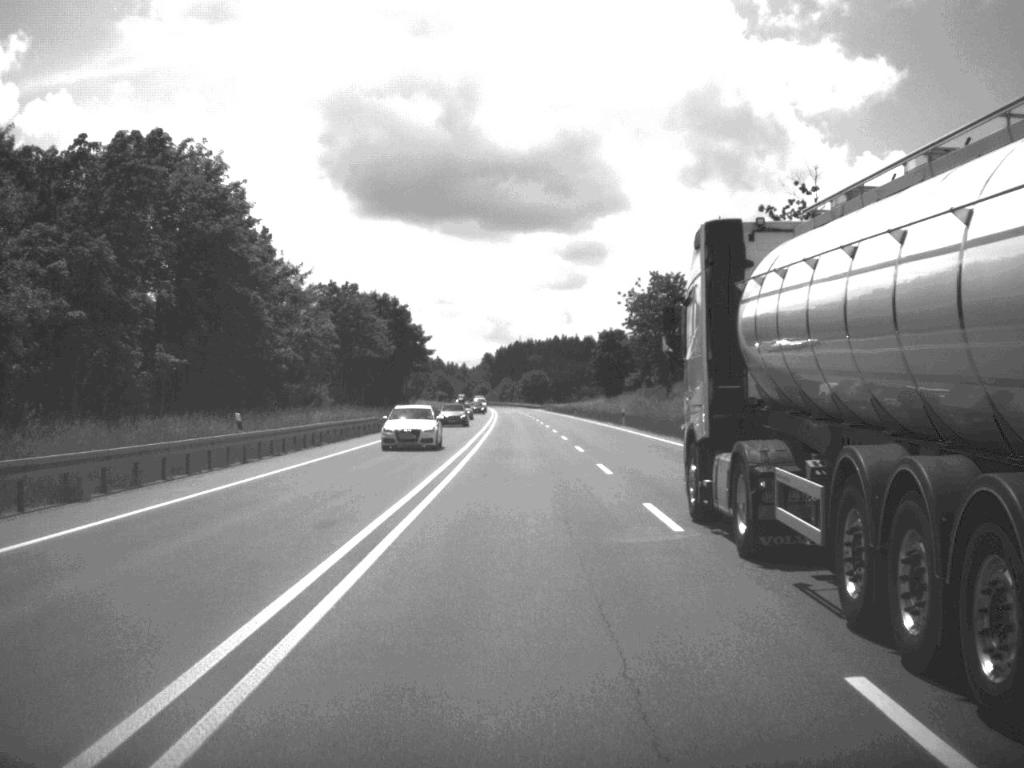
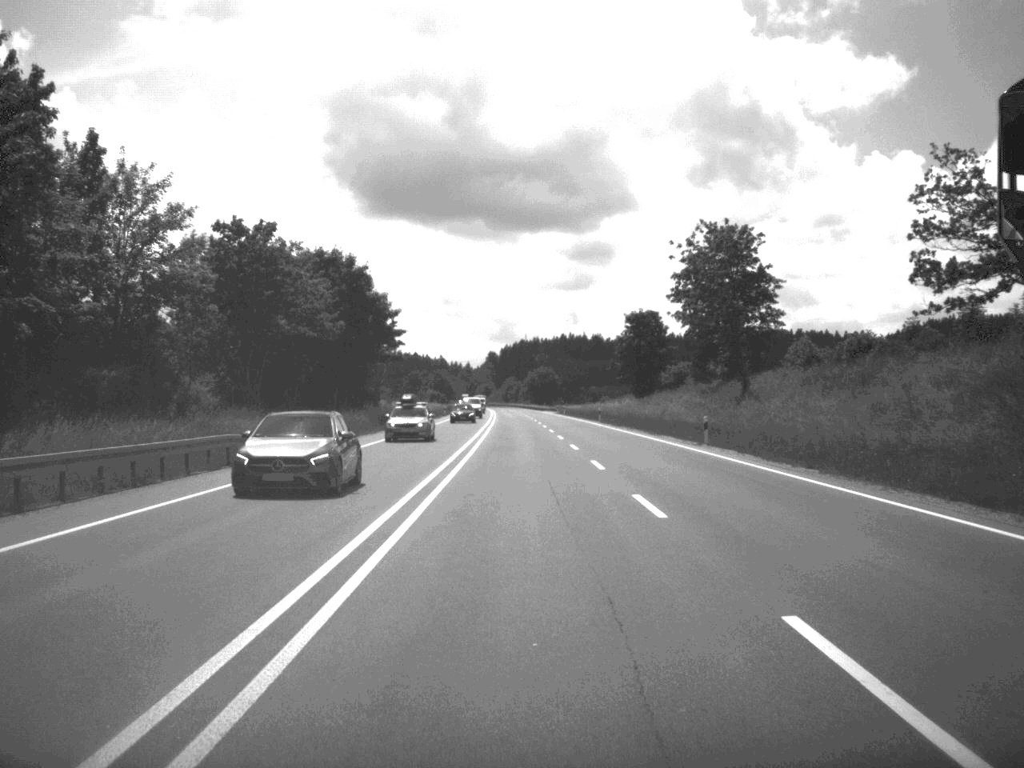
(-0.1, +33.6) m; 0°
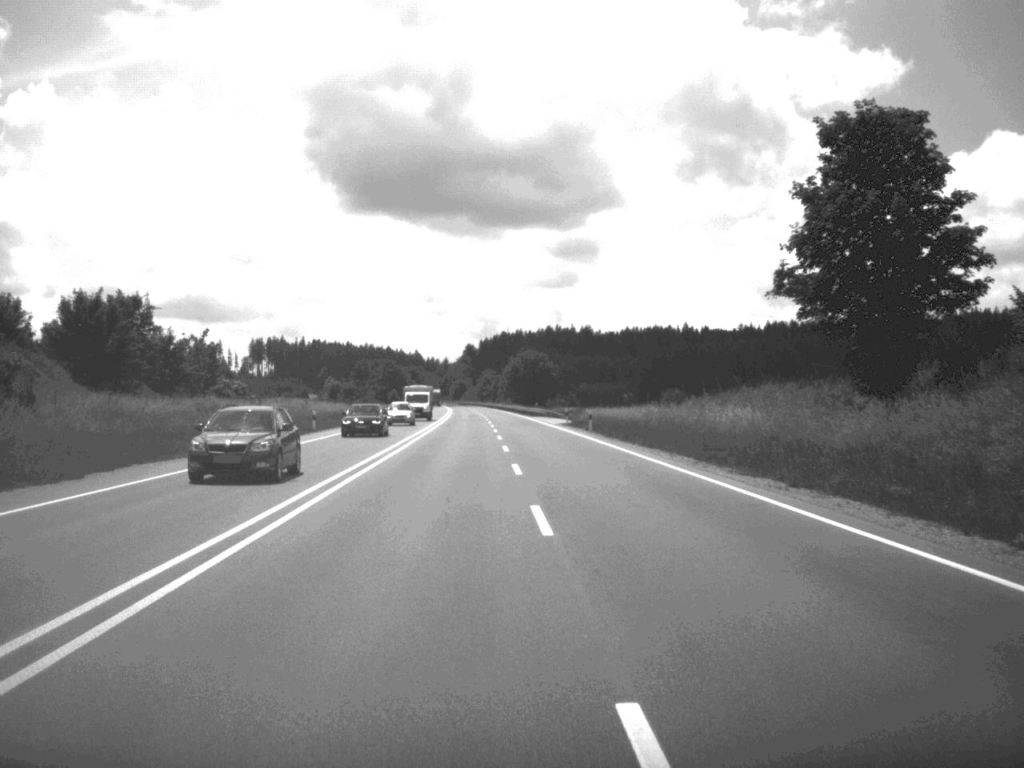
(+0.2, +85.3) m; +1°
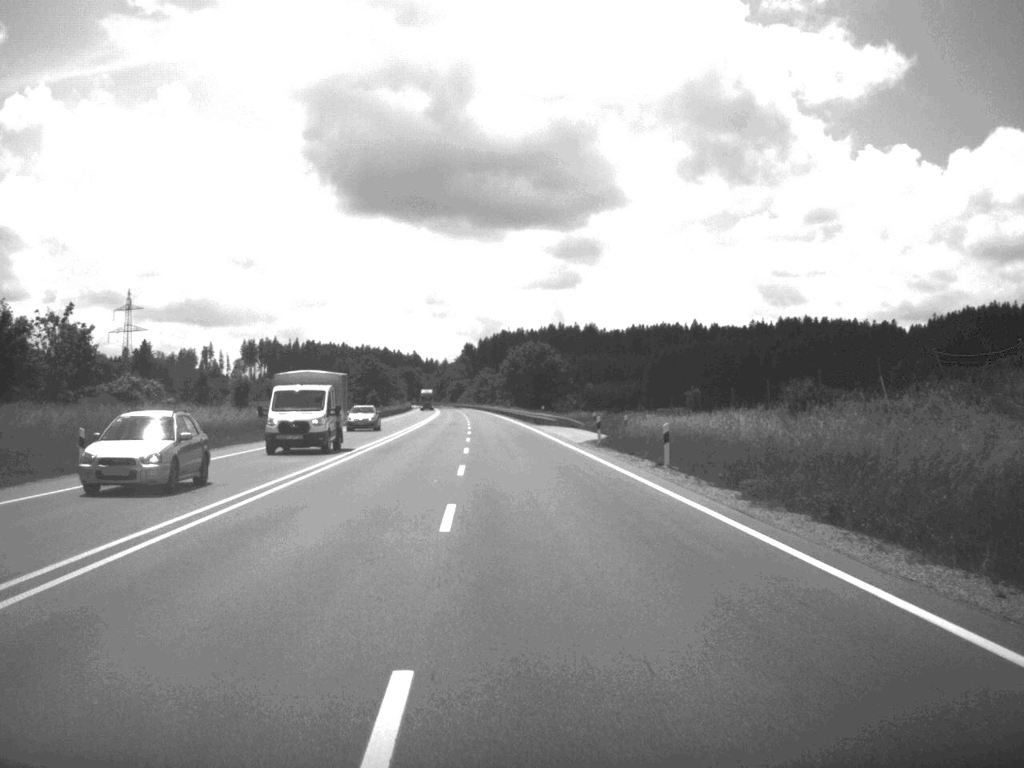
(0.0, +34.6) m; 0°
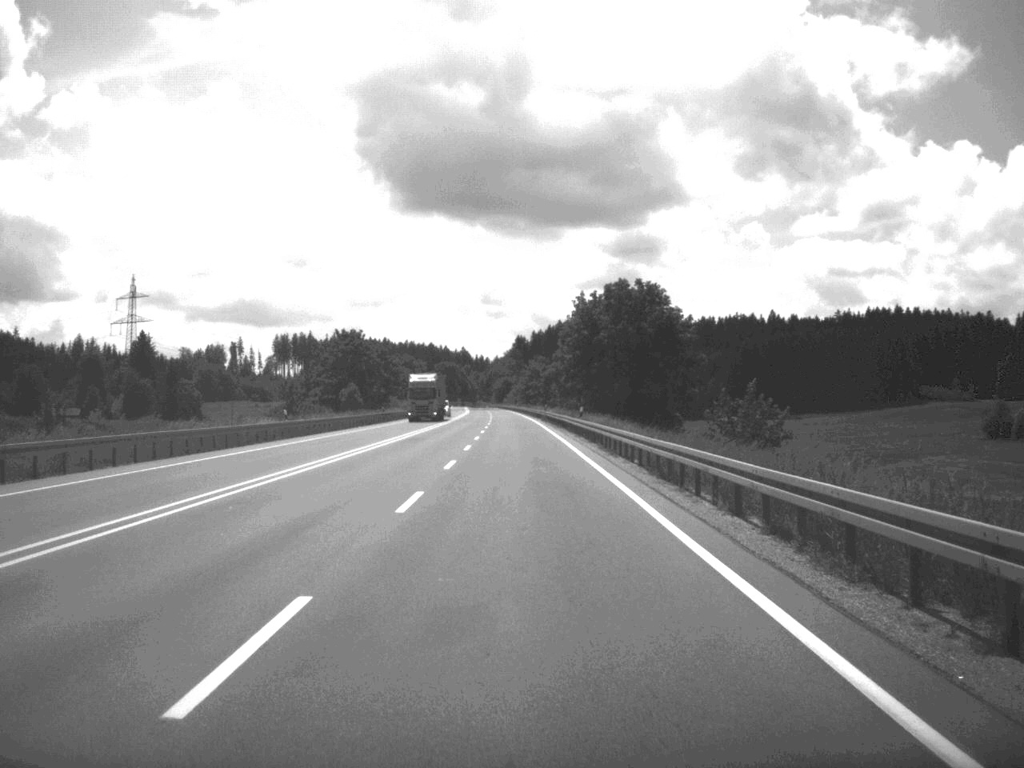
(-2.0, +80.2) m; -3°
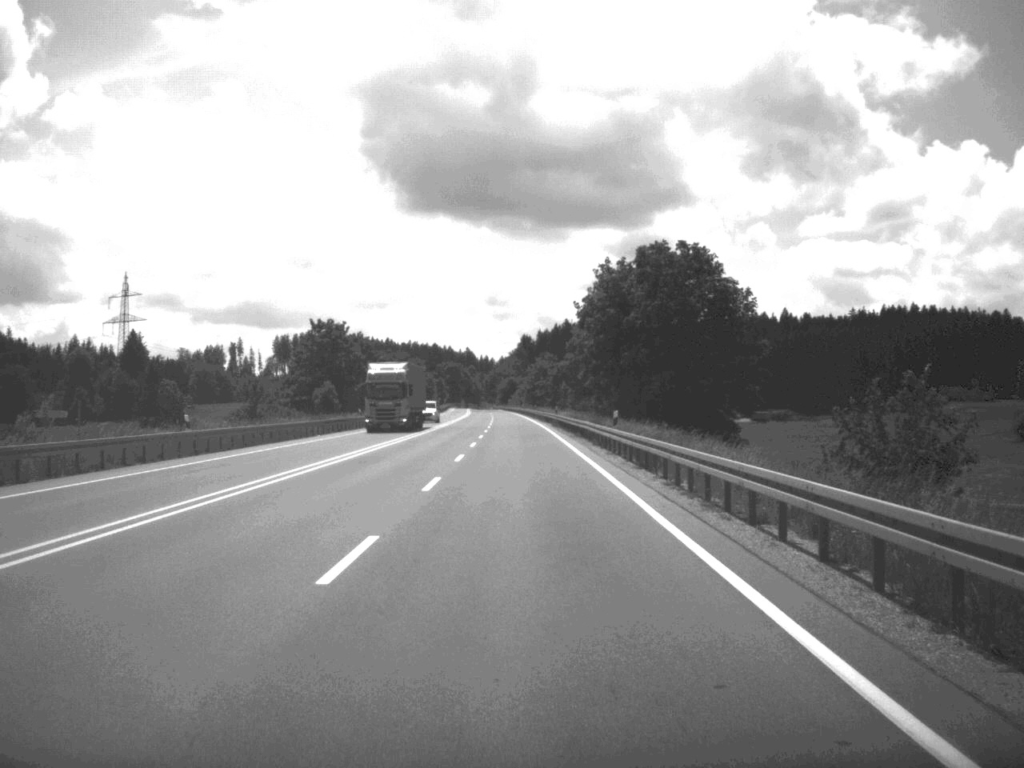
(-0.1, +19.0) m; 0°
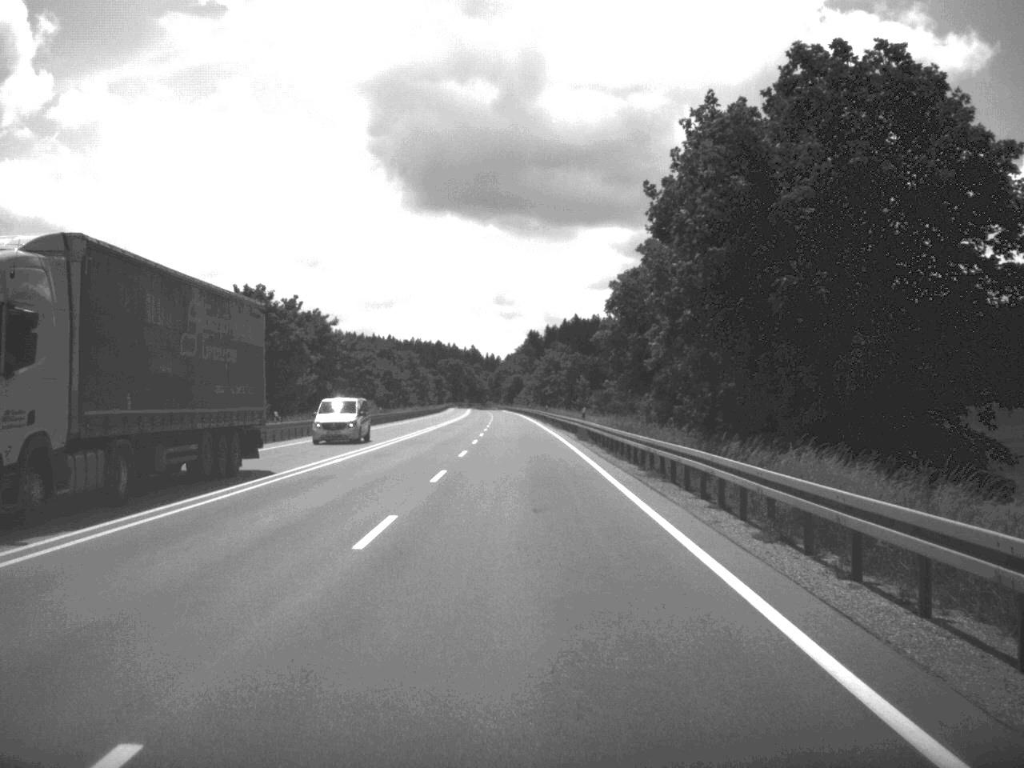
(-0.1, +32.9) m; 0°
